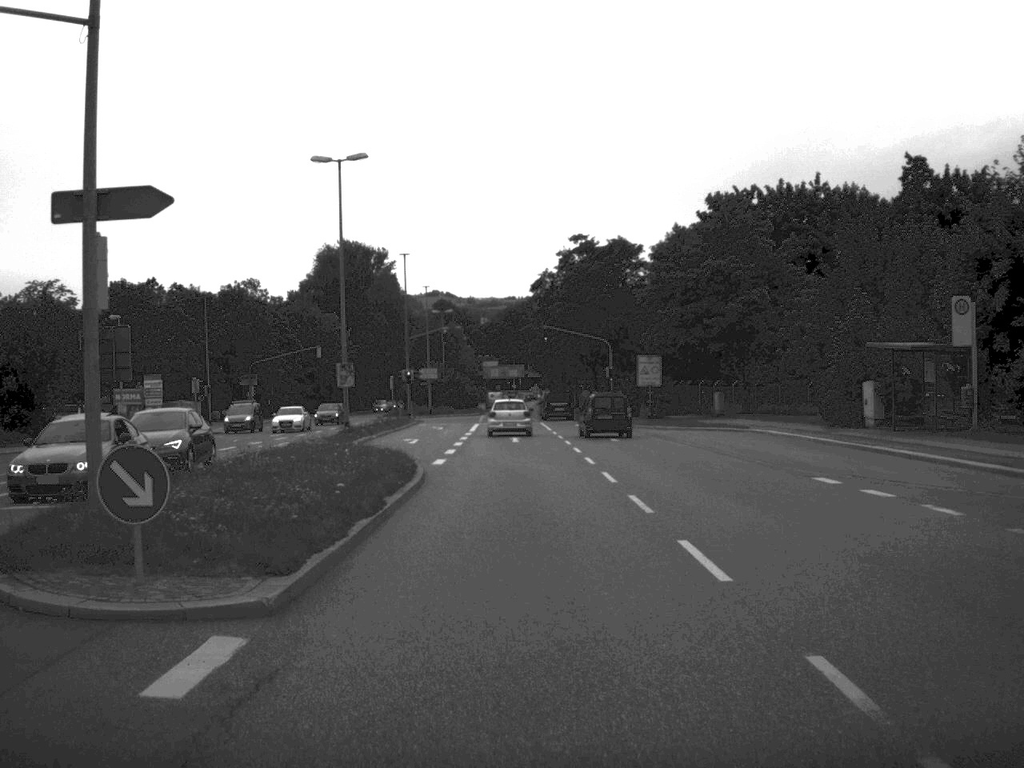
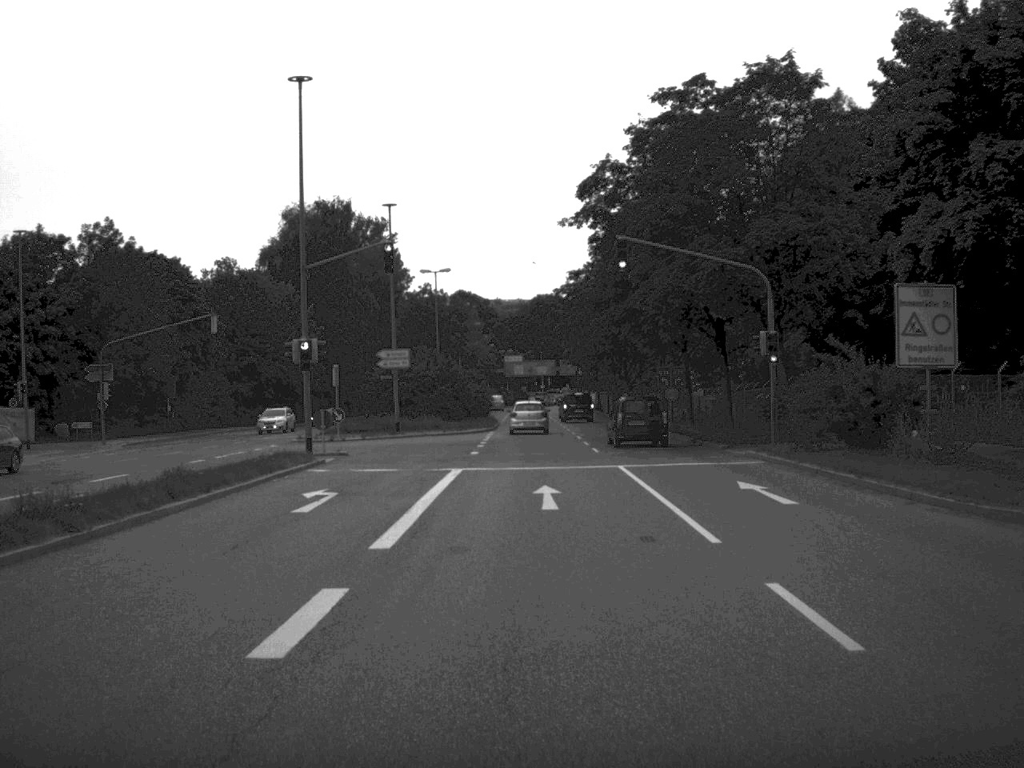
(-0.6, +43.9) m; -1°
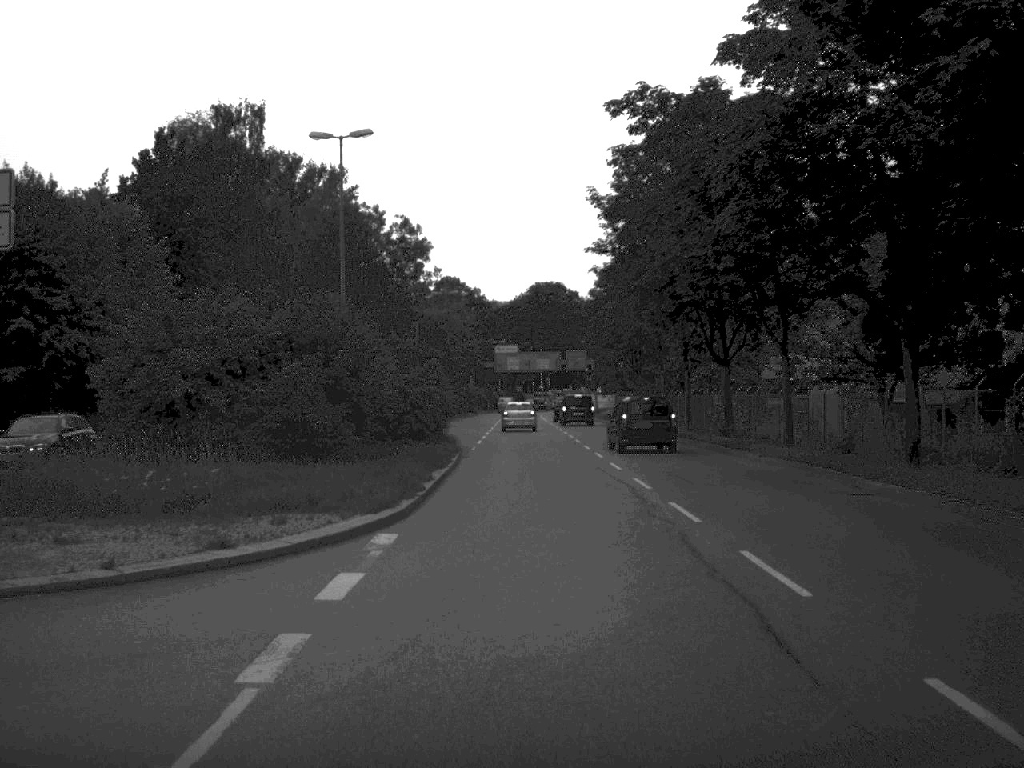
(-0.2, +44.6) m; 0°
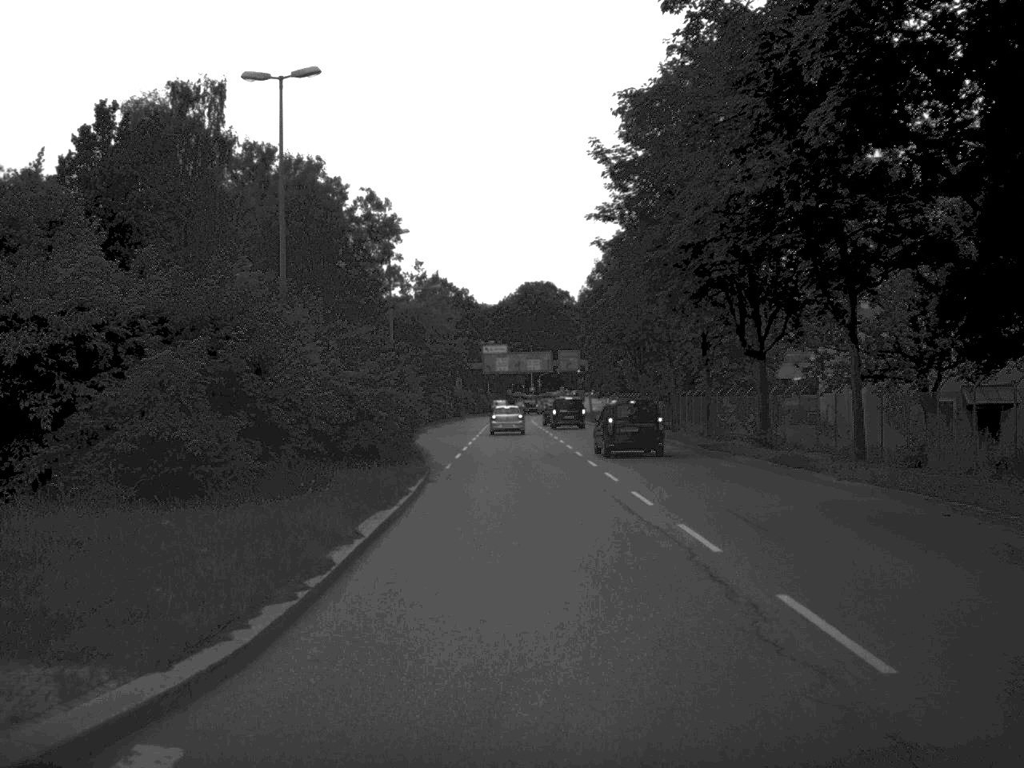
(0.0, +8.6) m; 0°
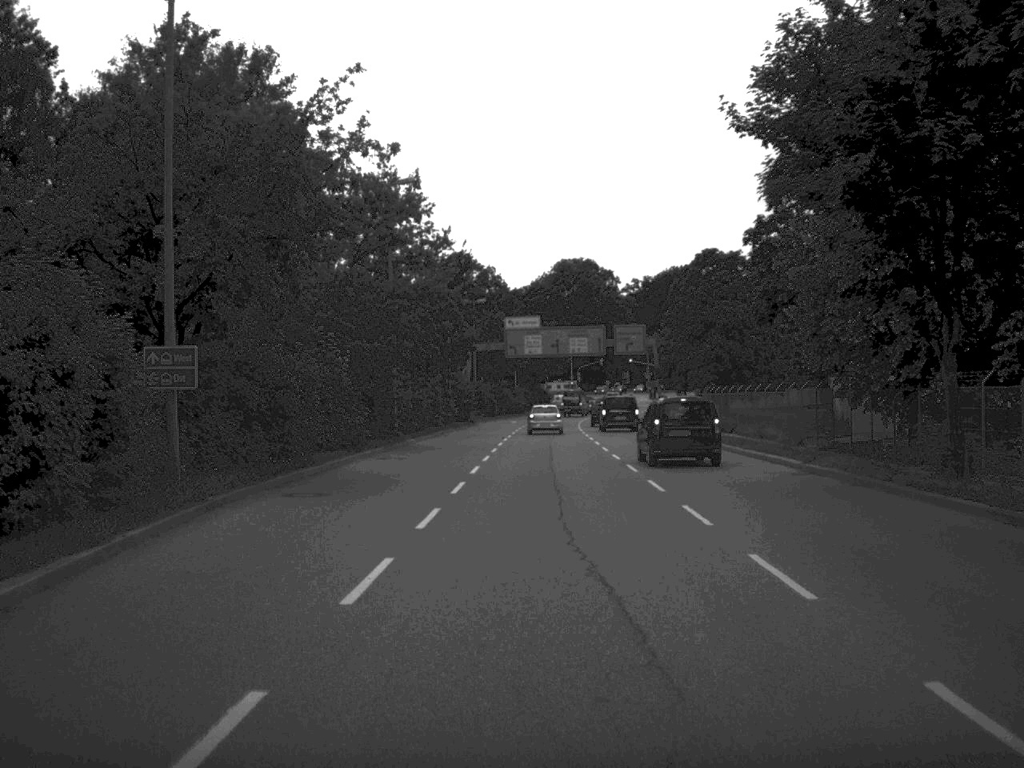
(-0.7, +44.4) m; -2°
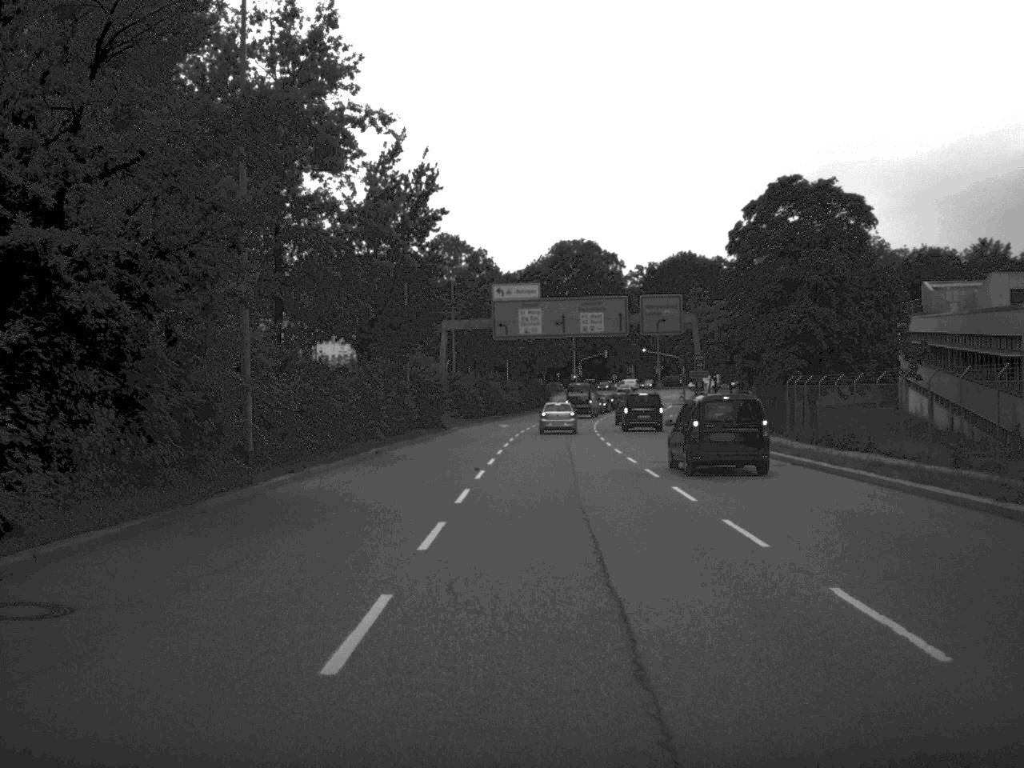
(0.0, +26.1) m; 0°
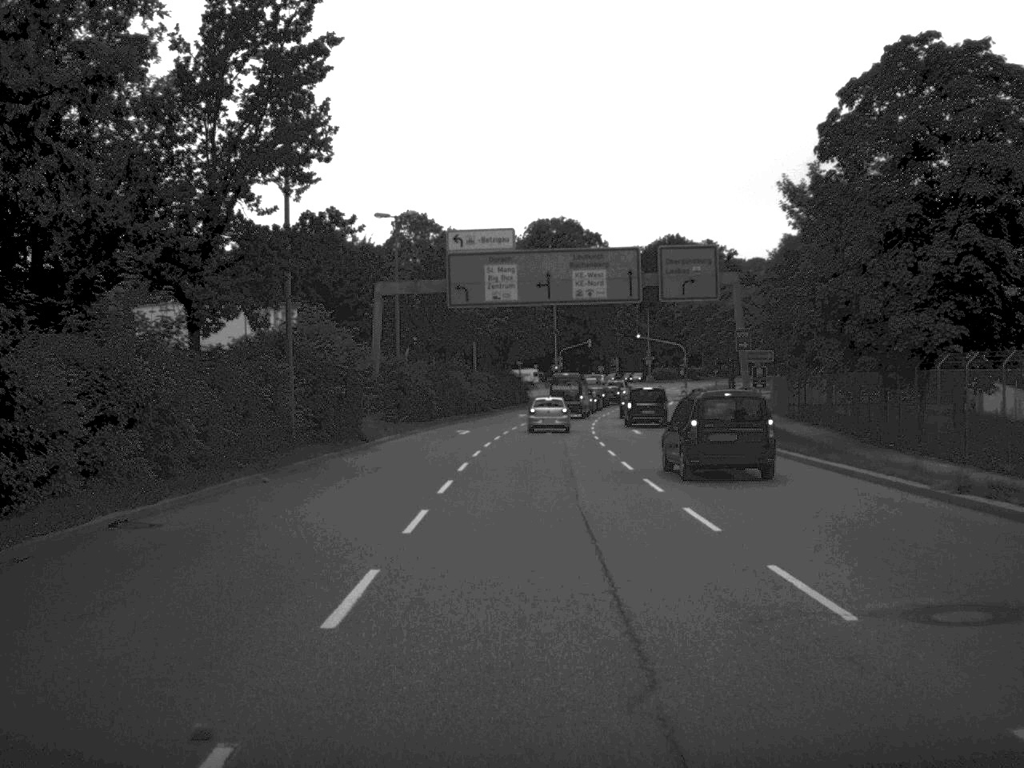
(+0.2, +22.2) m; +1°
